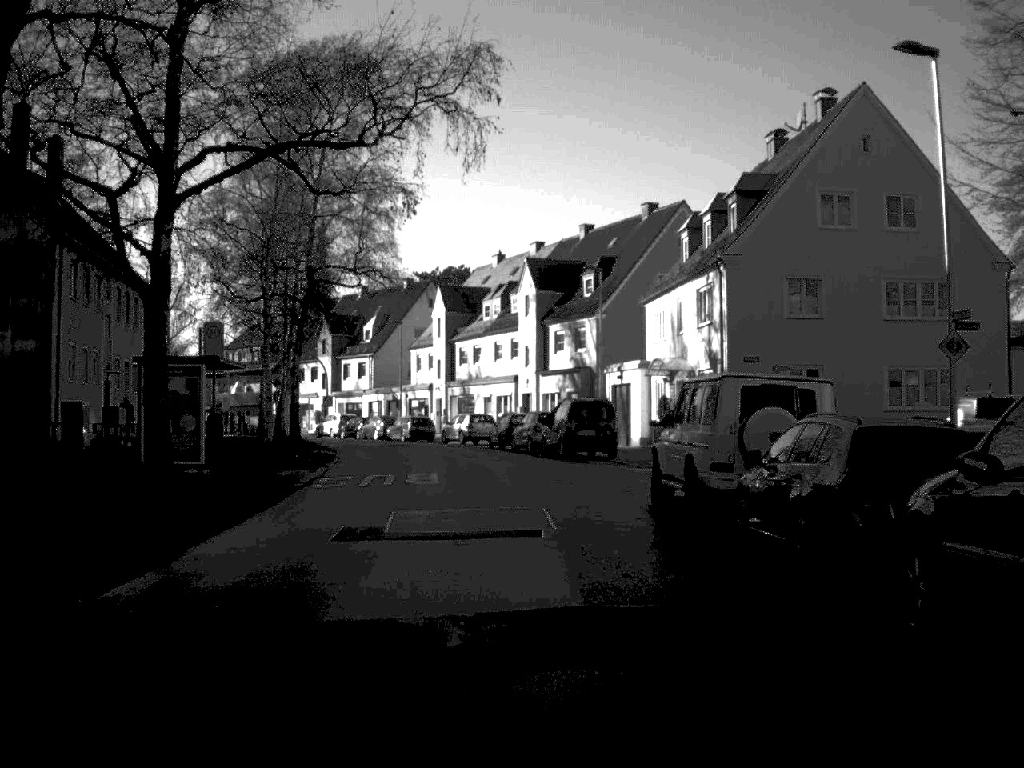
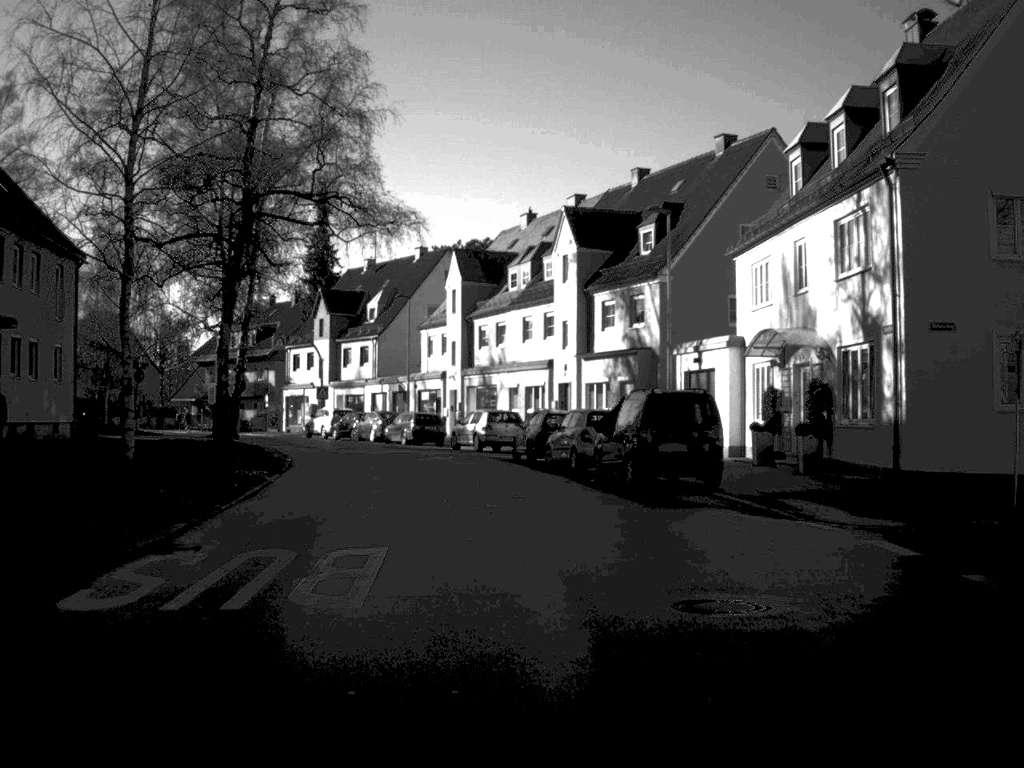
(-0.2, +15.3) m; -1°
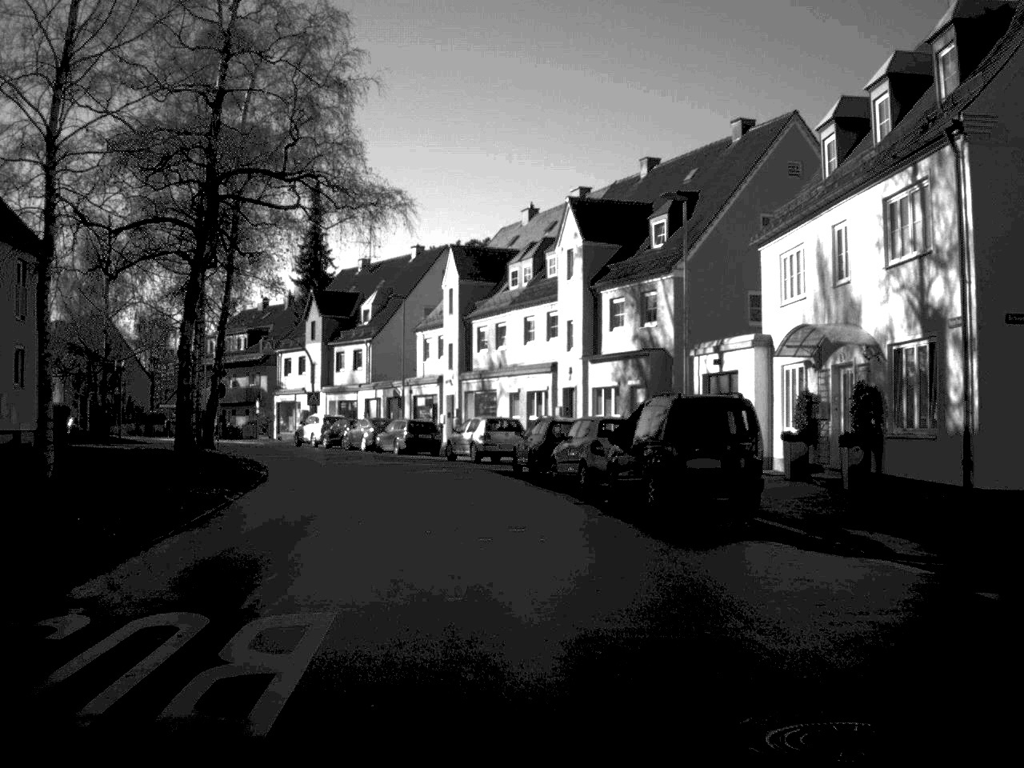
(0.0, +3.7) m; 0°
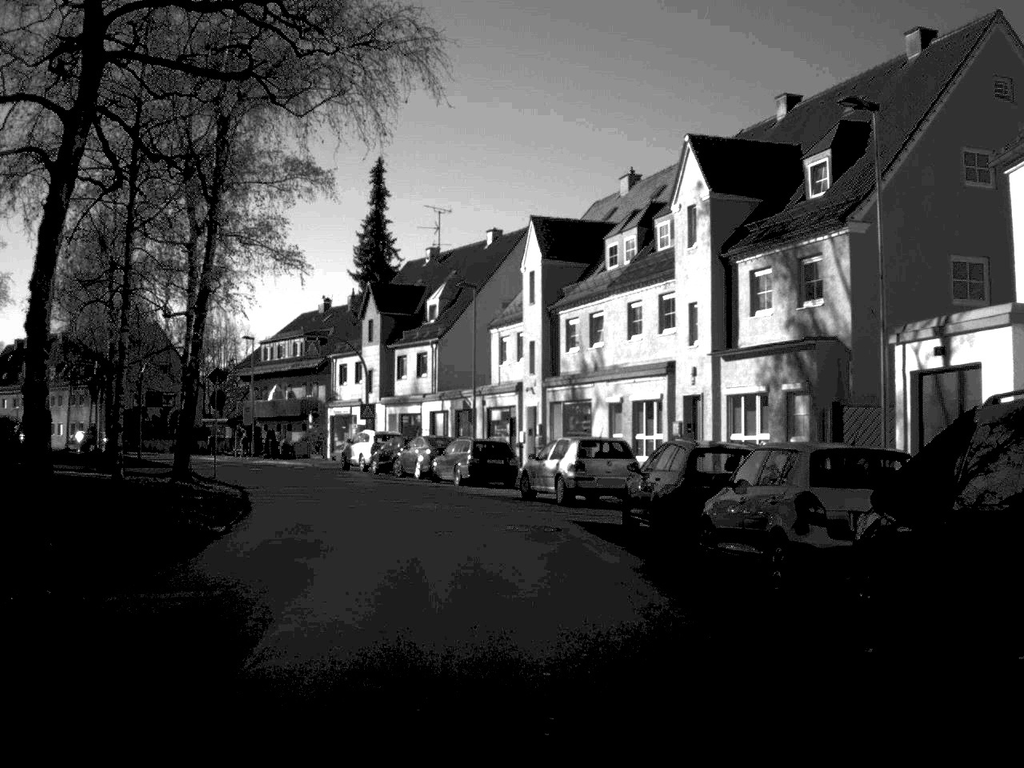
(-0.3, +12.6) m; -4°
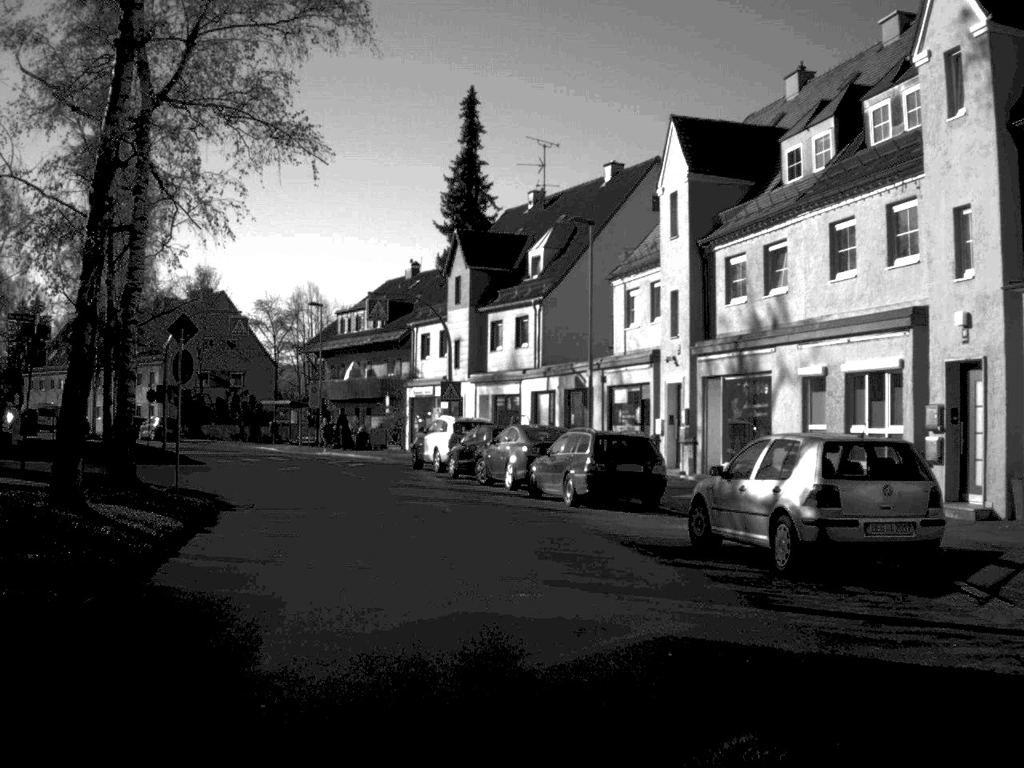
(-0.7, +13.7) m; -5°
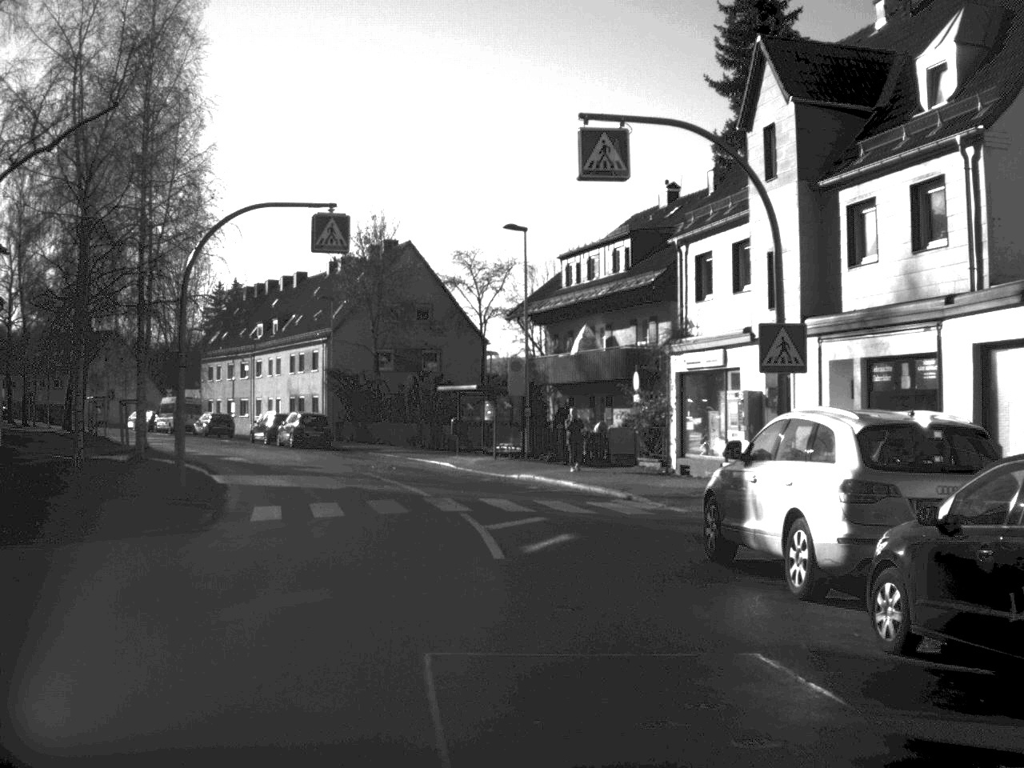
(-2.5, +26.3) m; -11°
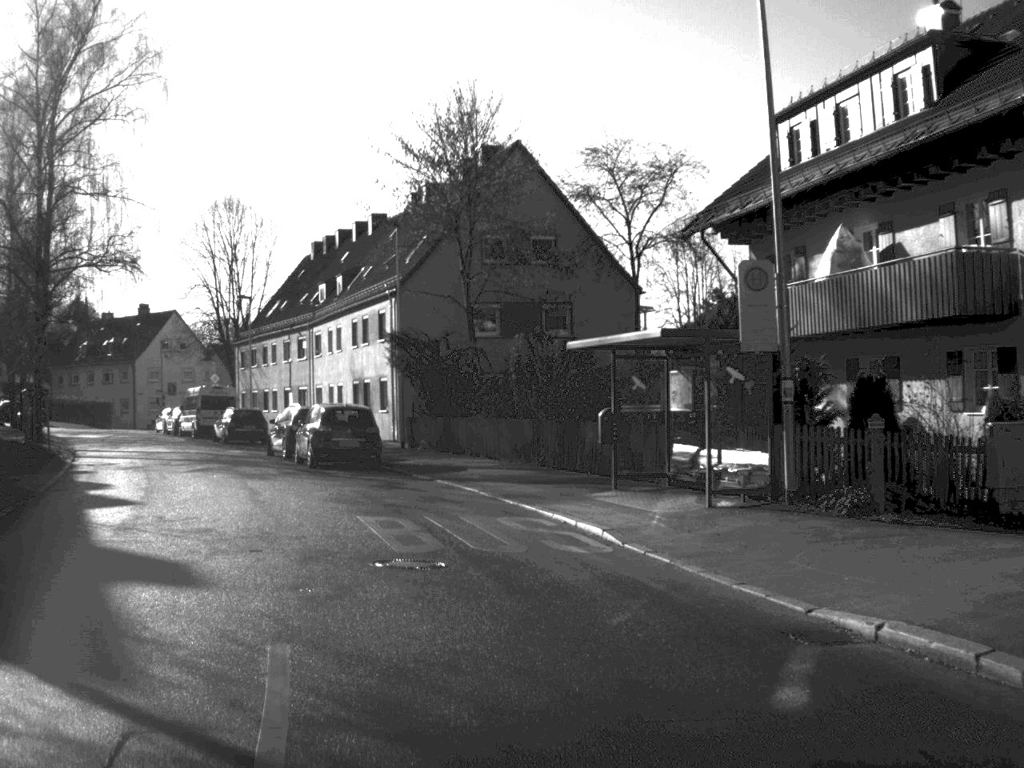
(-1.5, +24.5) m; -6°
